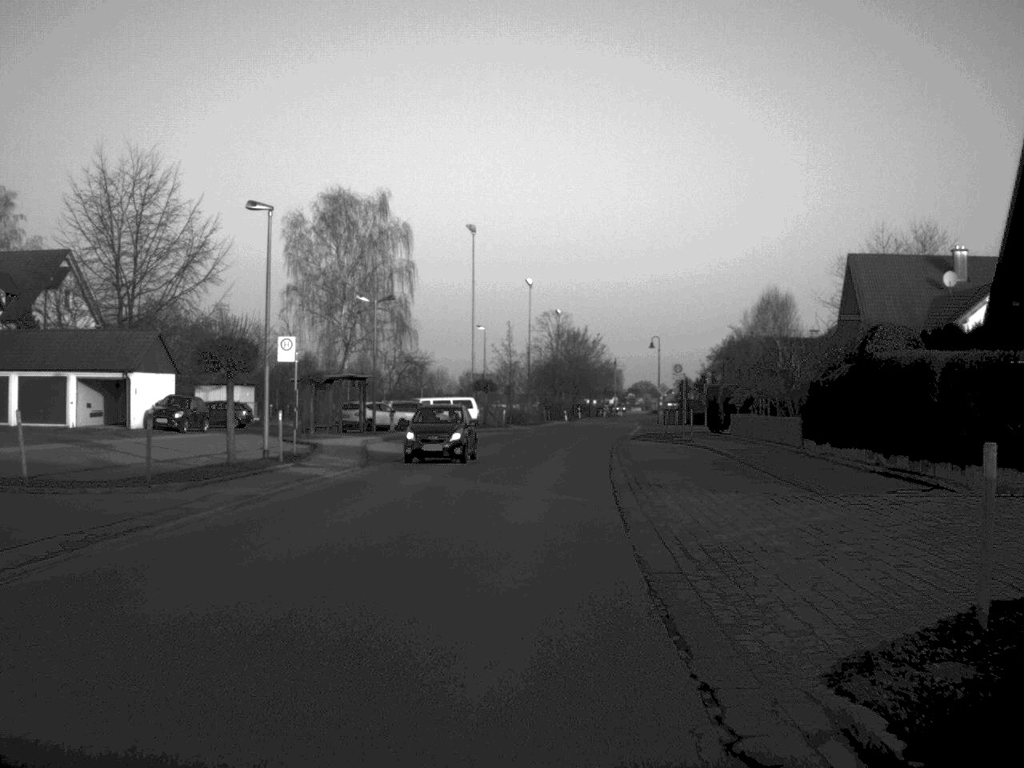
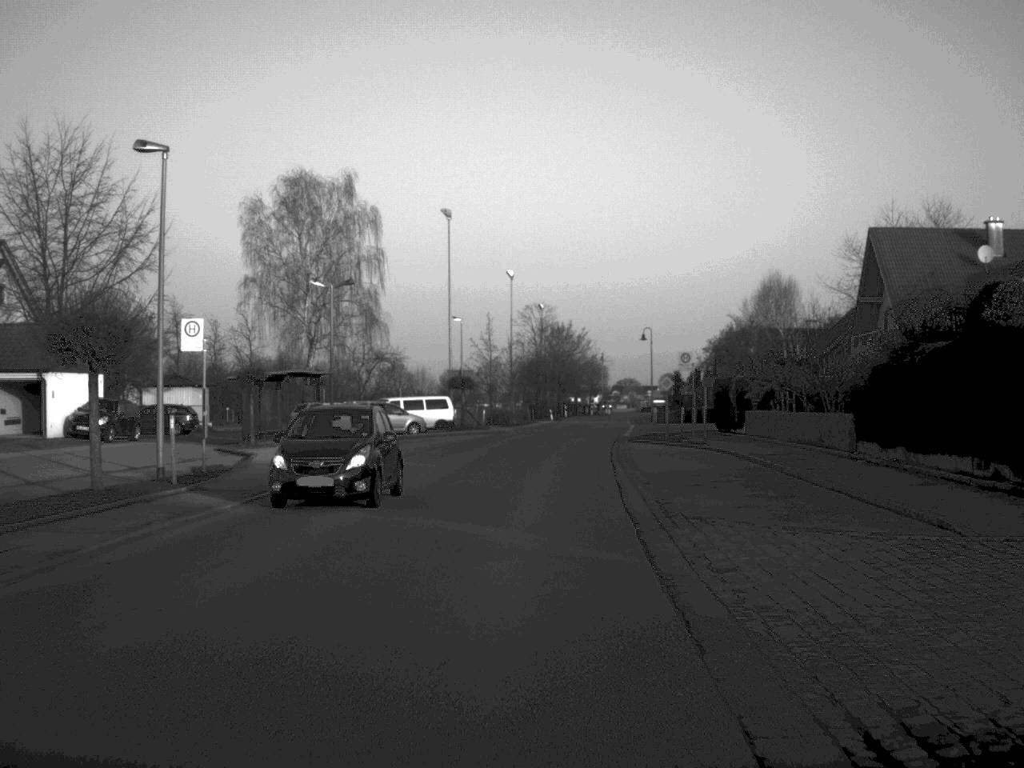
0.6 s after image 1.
(+0.1, +8.0) m; +1°
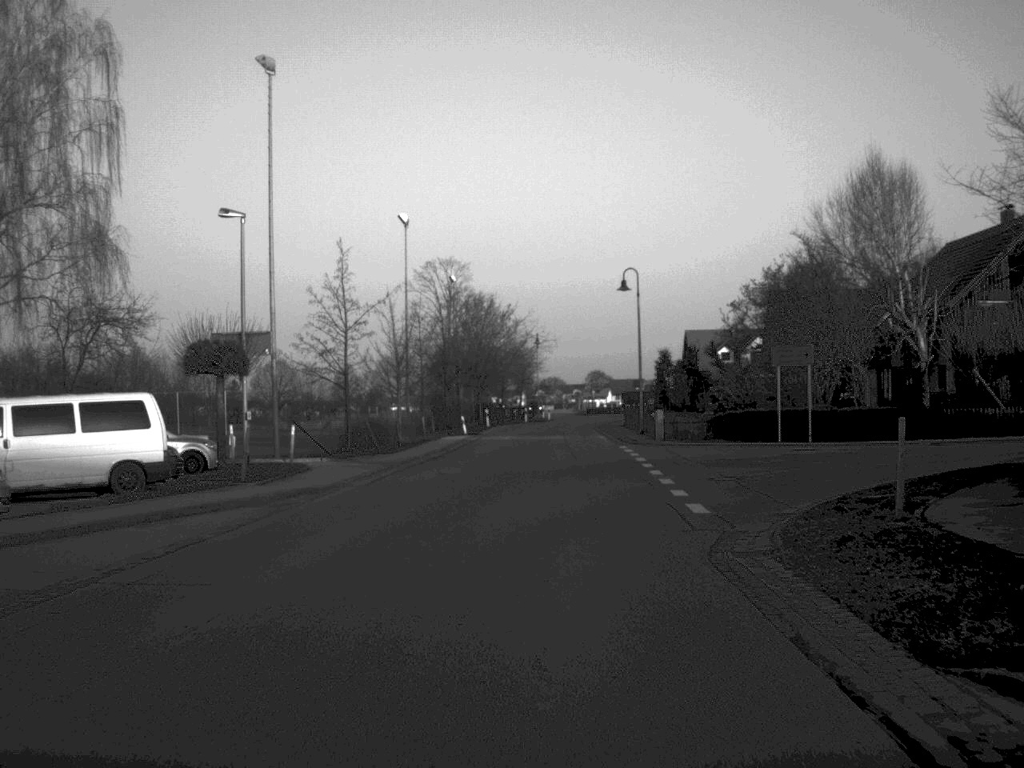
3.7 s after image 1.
(+1.2, +43.2) m; +4°
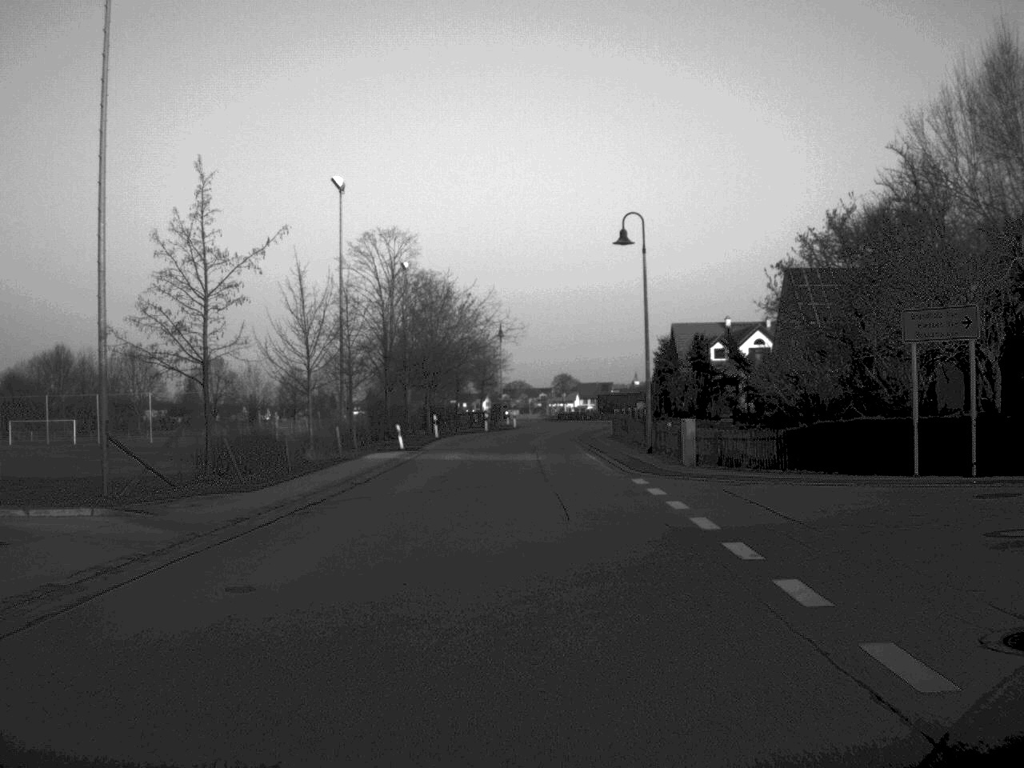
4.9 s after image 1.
(+0.3, +17.2) m; +2°
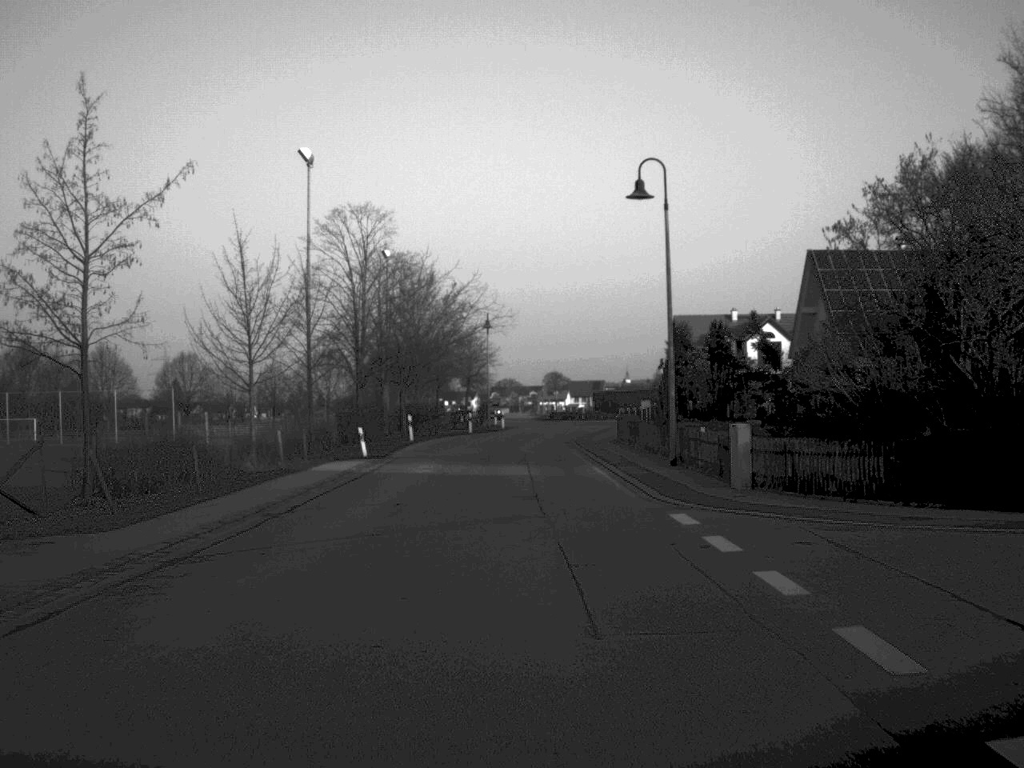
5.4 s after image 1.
(0.0, +8.5) m; 0°
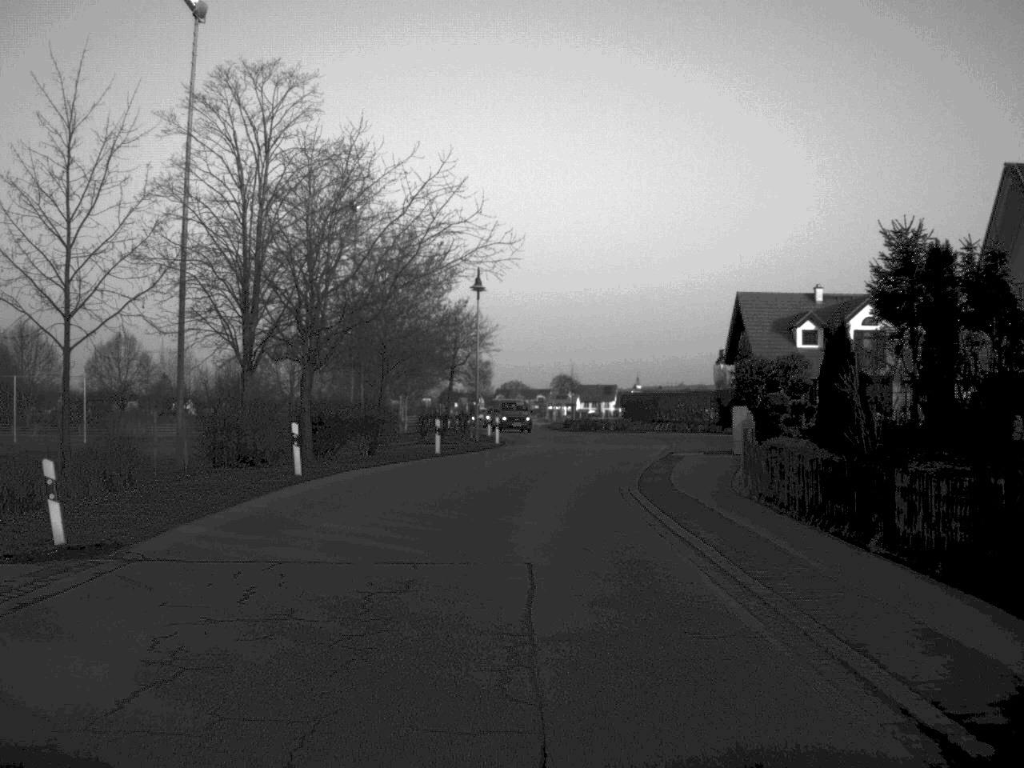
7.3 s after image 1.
(0.0, +27.2) m; 0°
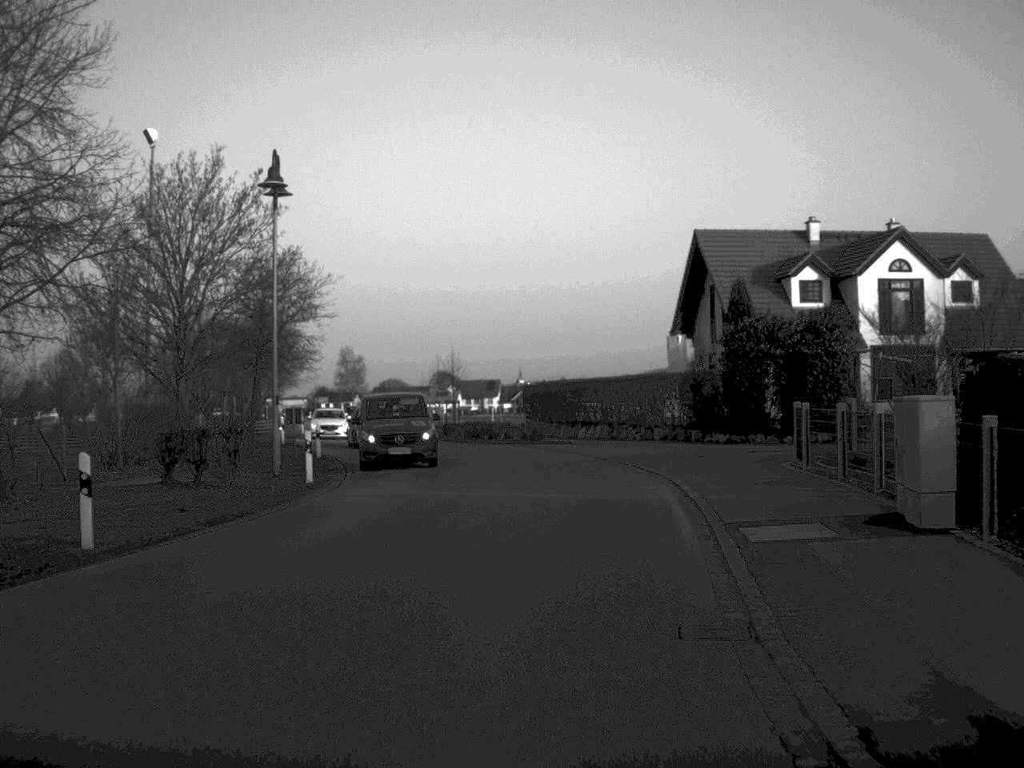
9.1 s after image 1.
(+0.8, +24.6) m; +6°
